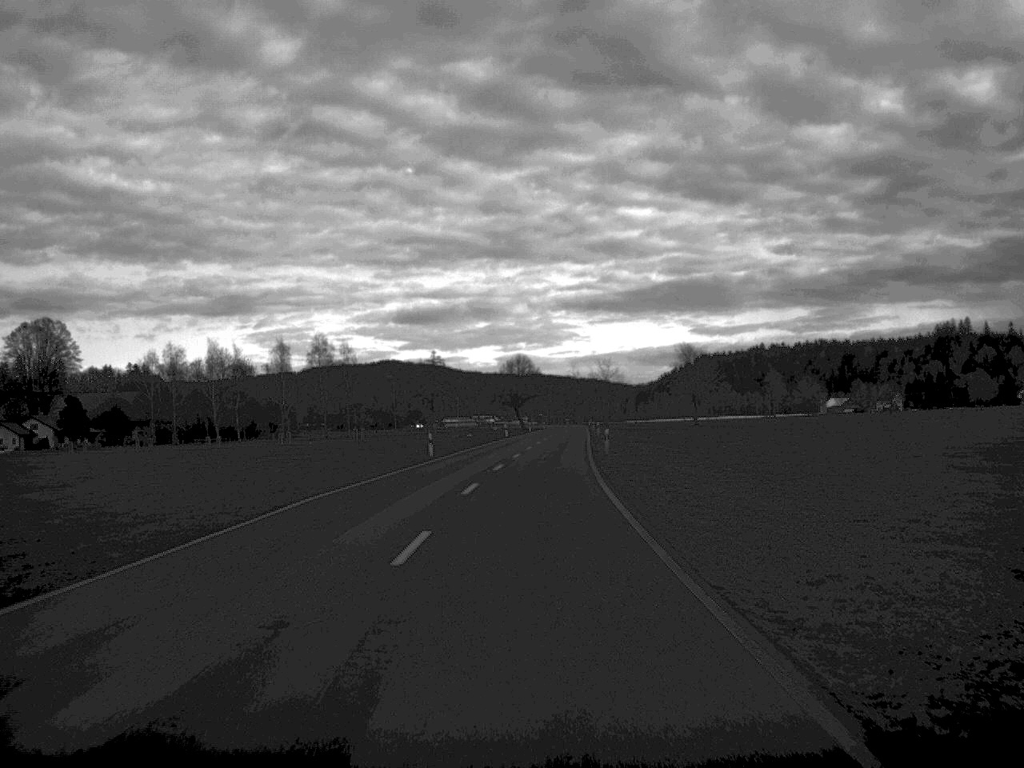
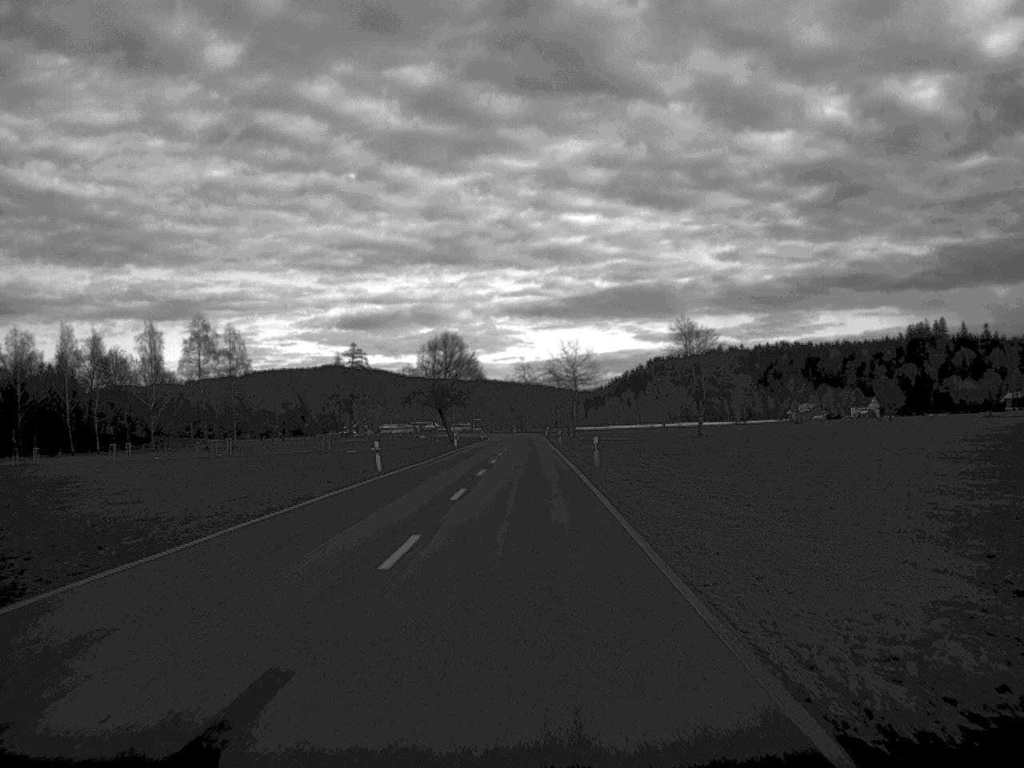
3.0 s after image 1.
(+1.4, +60.6) m; +2°
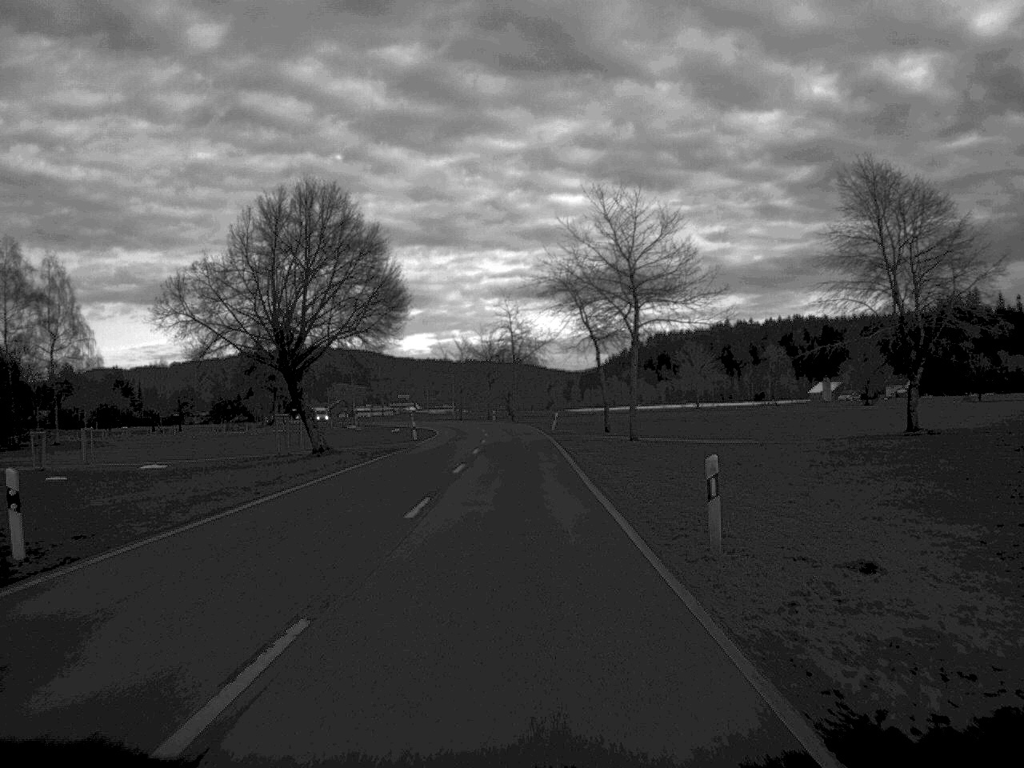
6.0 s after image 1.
(+0.1, +80.3) m; 0°
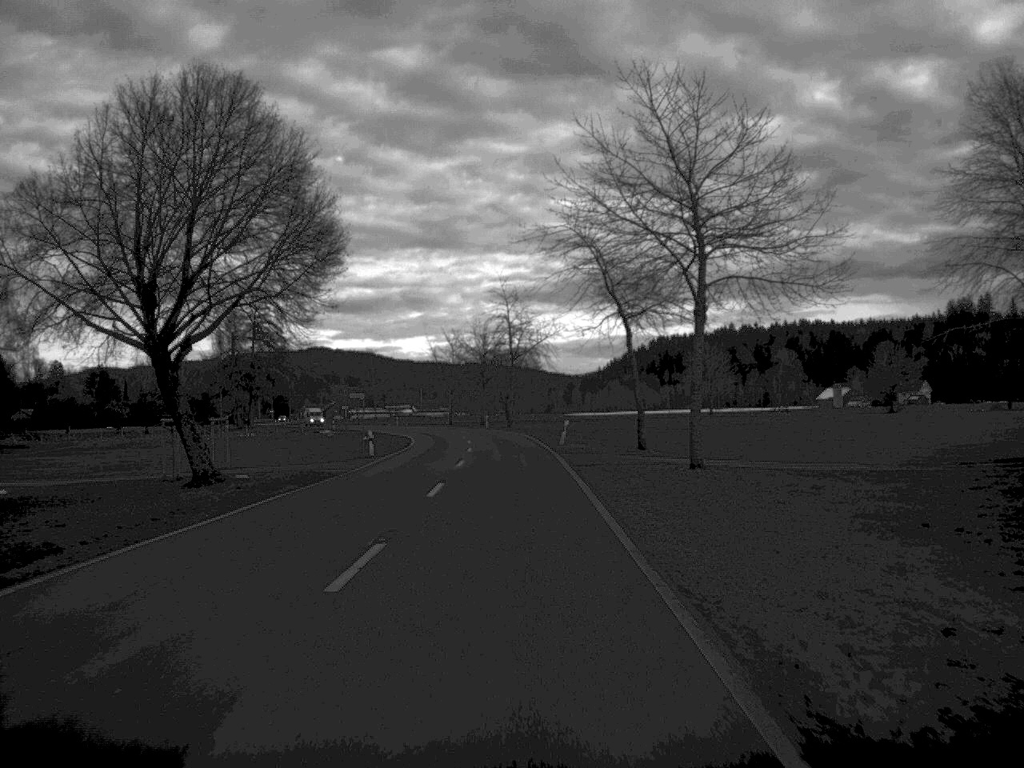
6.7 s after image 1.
(0.0, +18.7) m; 0°
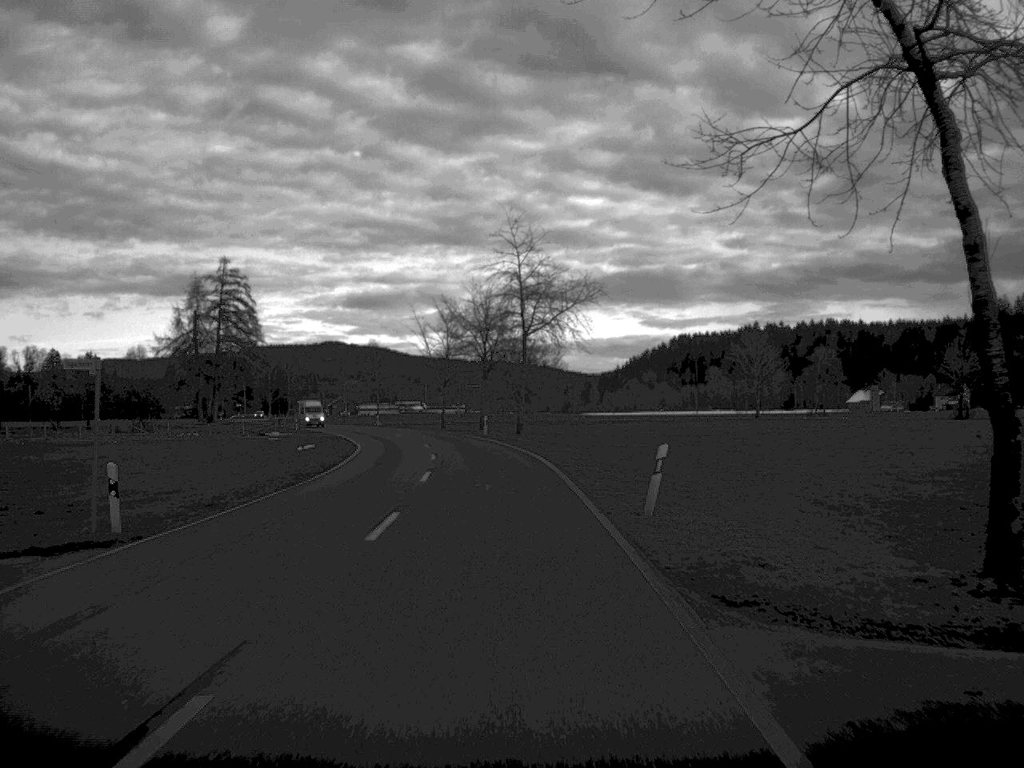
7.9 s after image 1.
(-0.1, +32.2) m; -1°
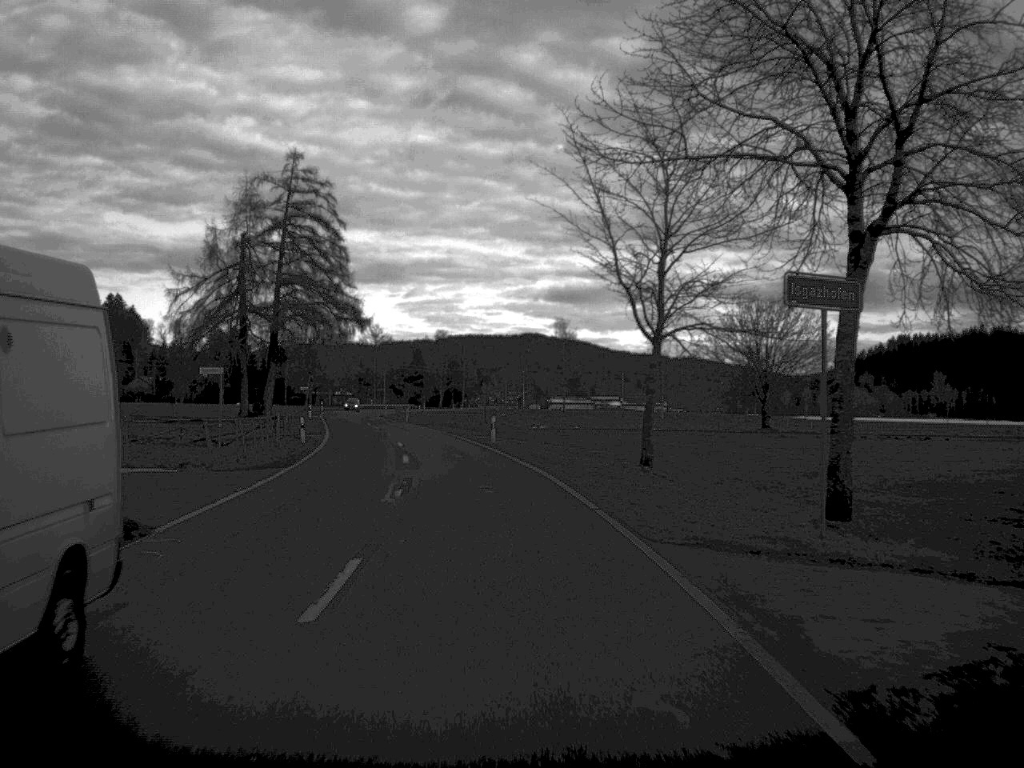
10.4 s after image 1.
(-4.5, +66.1) m; -9°
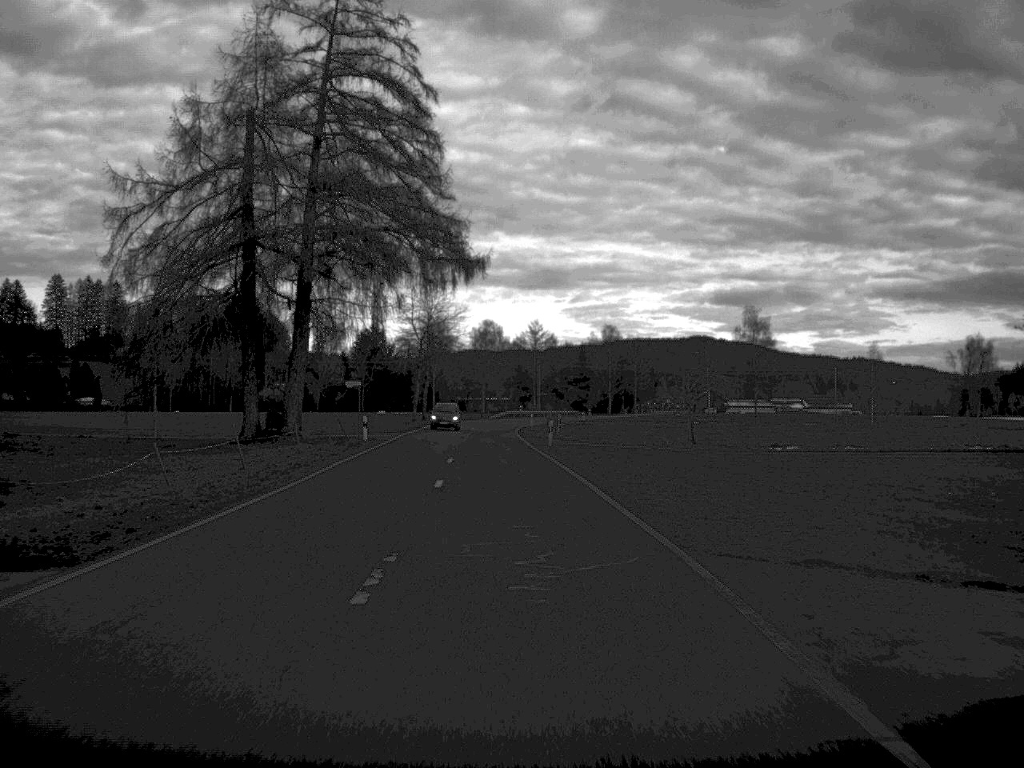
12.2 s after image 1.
(-3.4, +47.5) m; -7°
